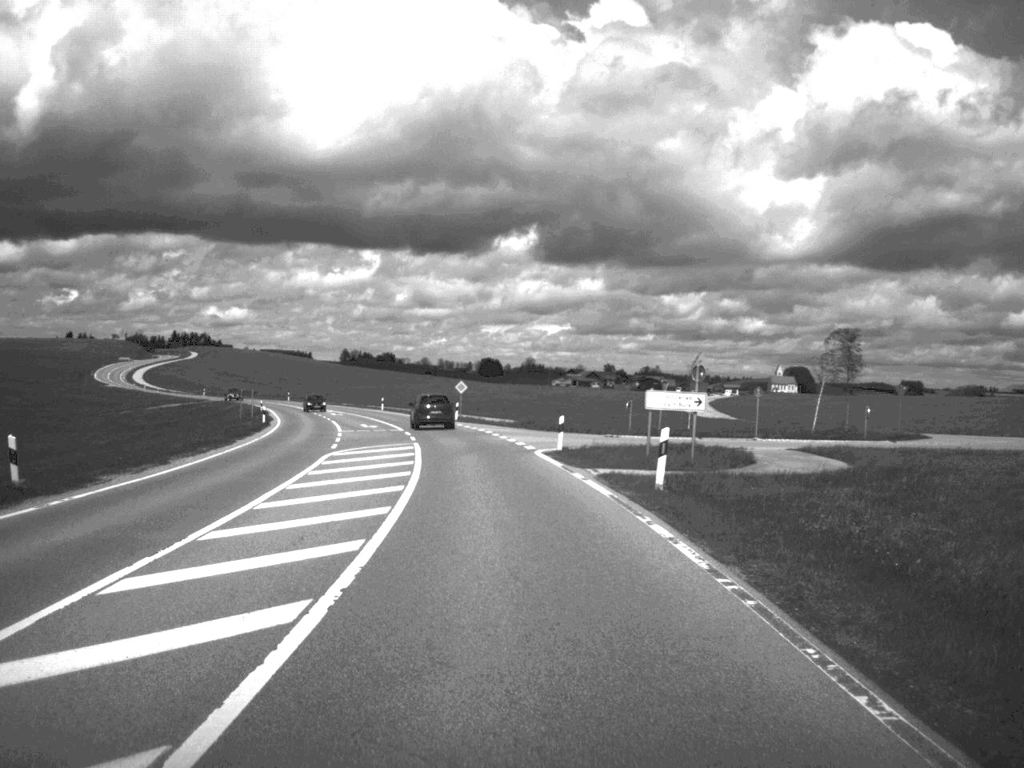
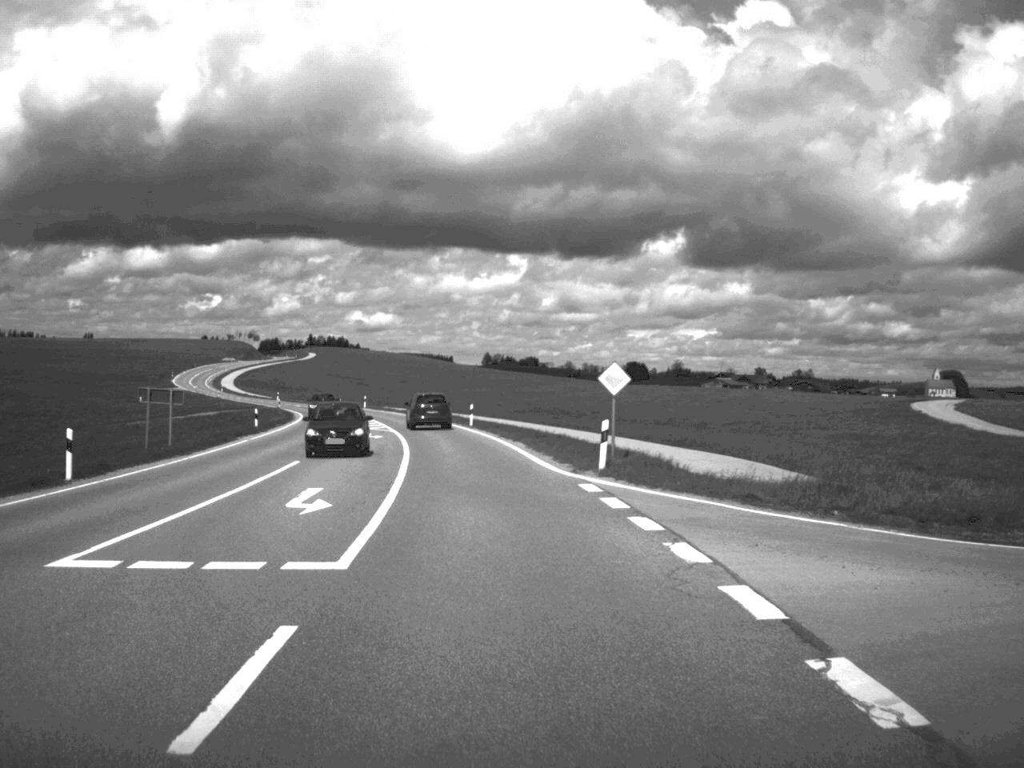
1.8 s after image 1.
(-2.5, +45.6) m; -7°
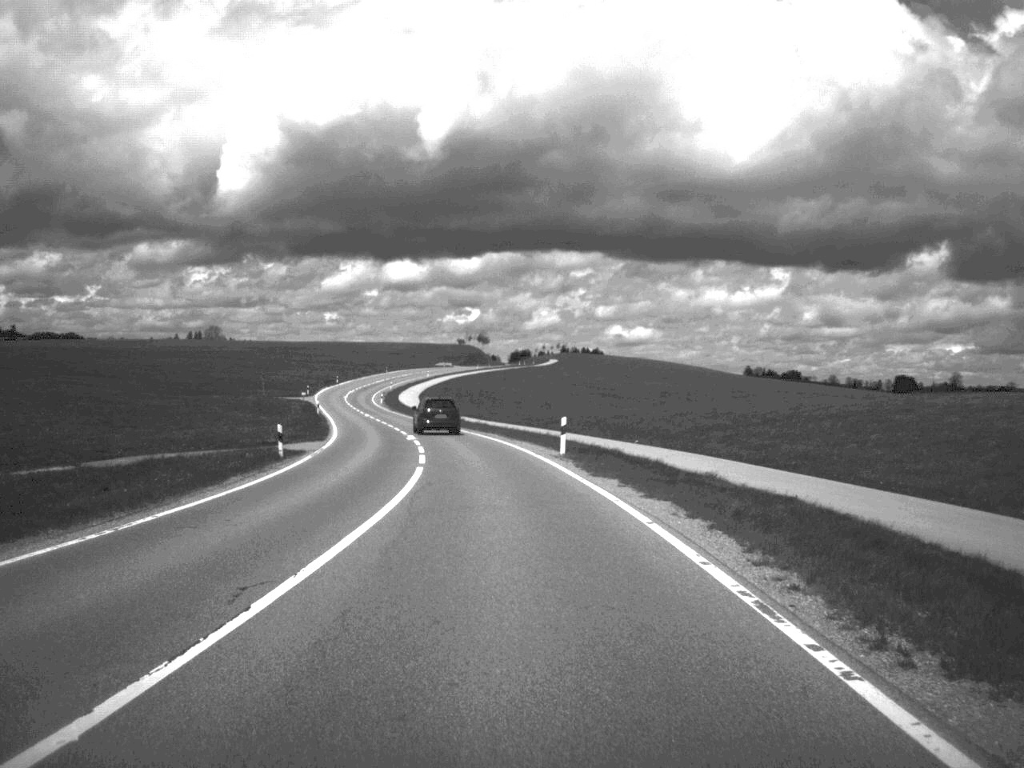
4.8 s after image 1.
(-8.2, +77.4) m; -12°
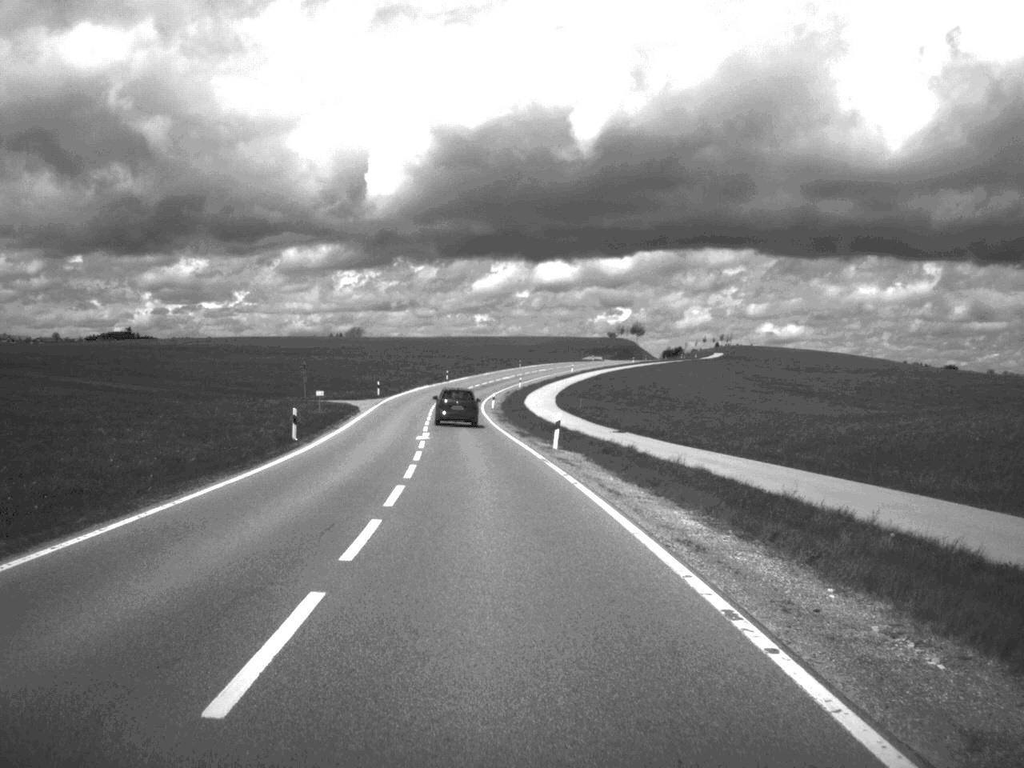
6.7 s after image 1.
(-2.9, +48.9) m; -7°
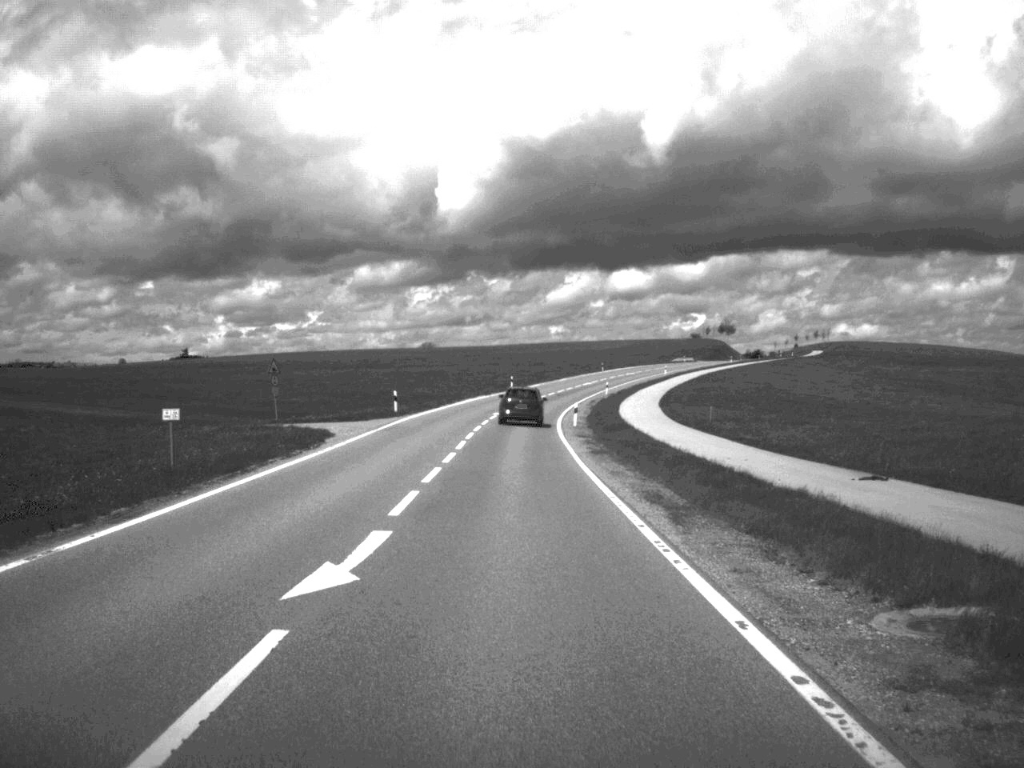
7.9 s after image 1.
(-1.1, +31.4) m; -3°
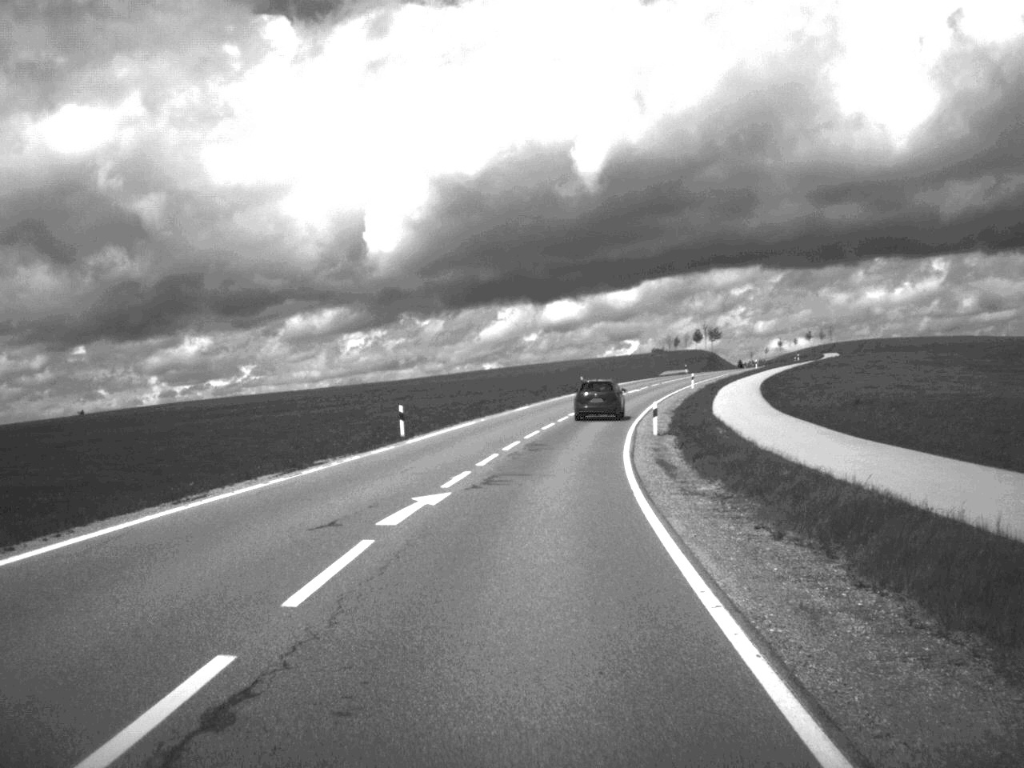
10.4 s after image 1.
(+0.5, +65.9) m; +3°
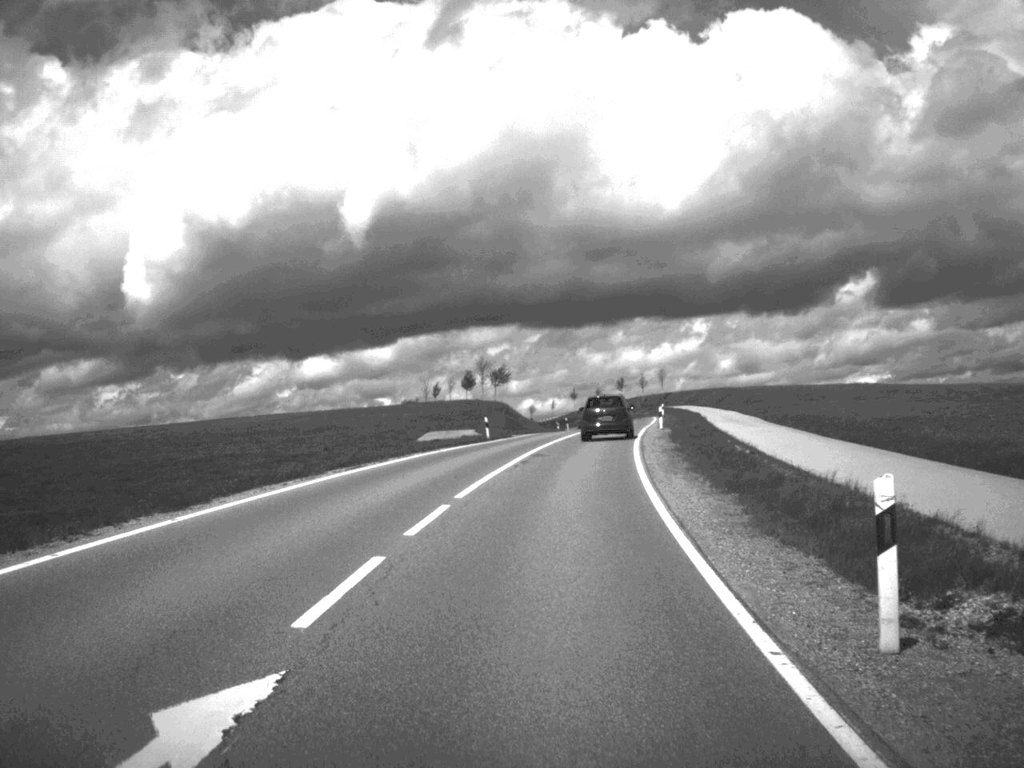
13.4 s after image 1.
(+7.6, +80.7) m; +11°
